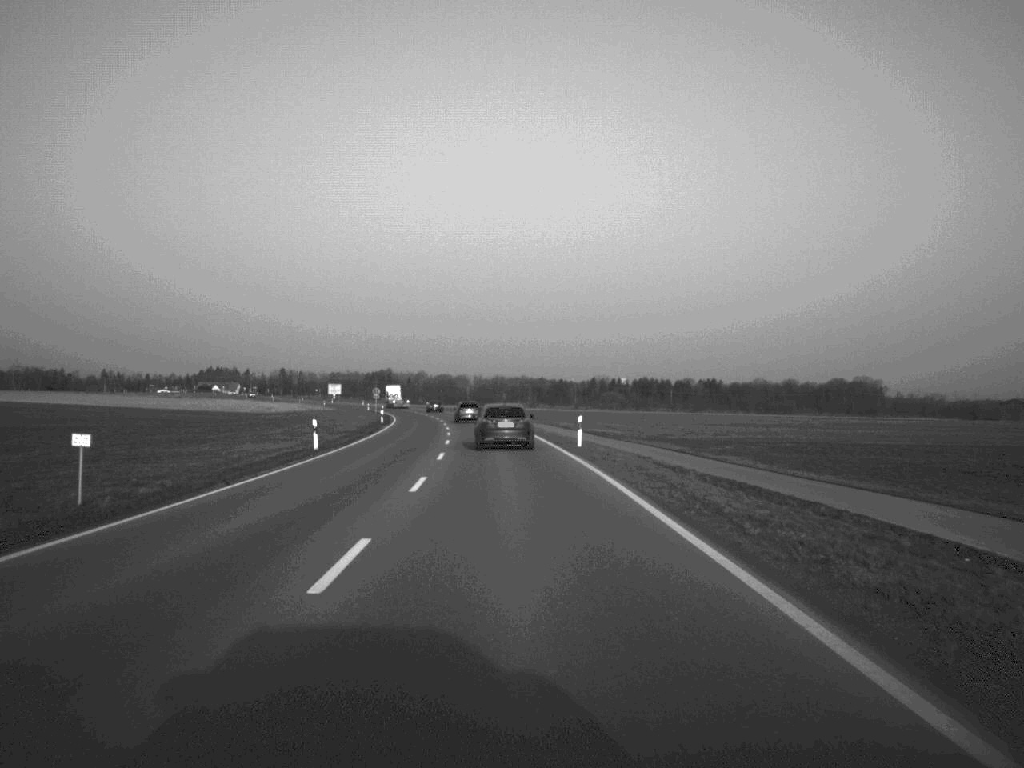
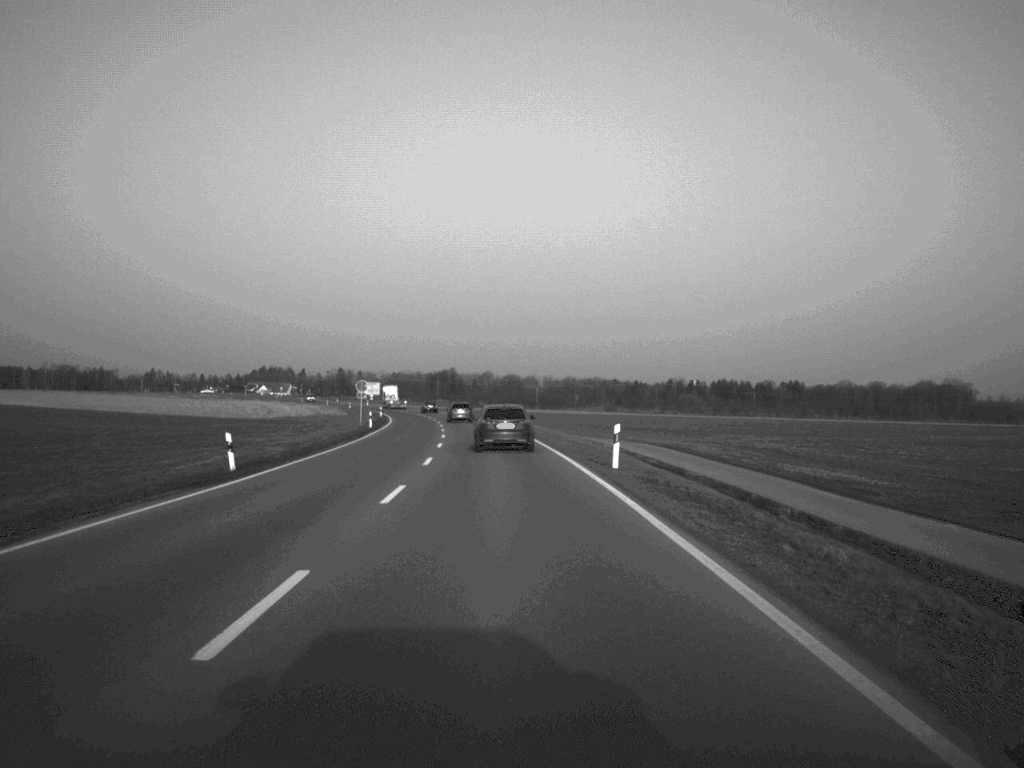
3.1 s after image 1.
(-1.8, +62.4) m; -3°
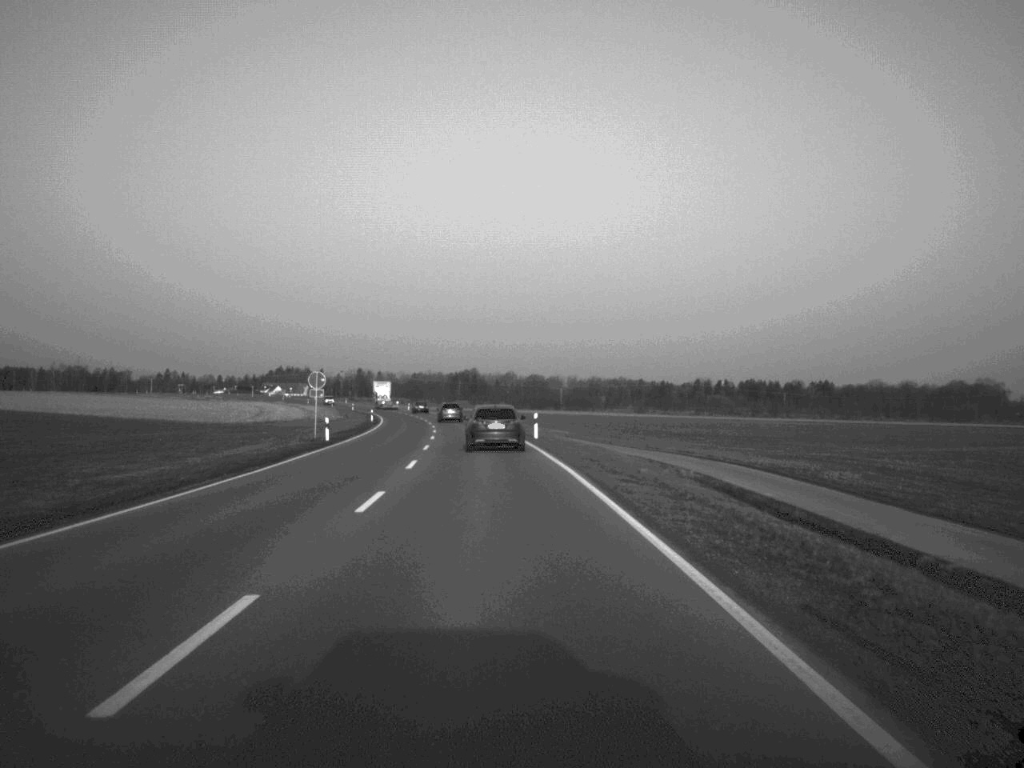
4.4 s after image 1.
(-0.2, +25.4) m; -1°
